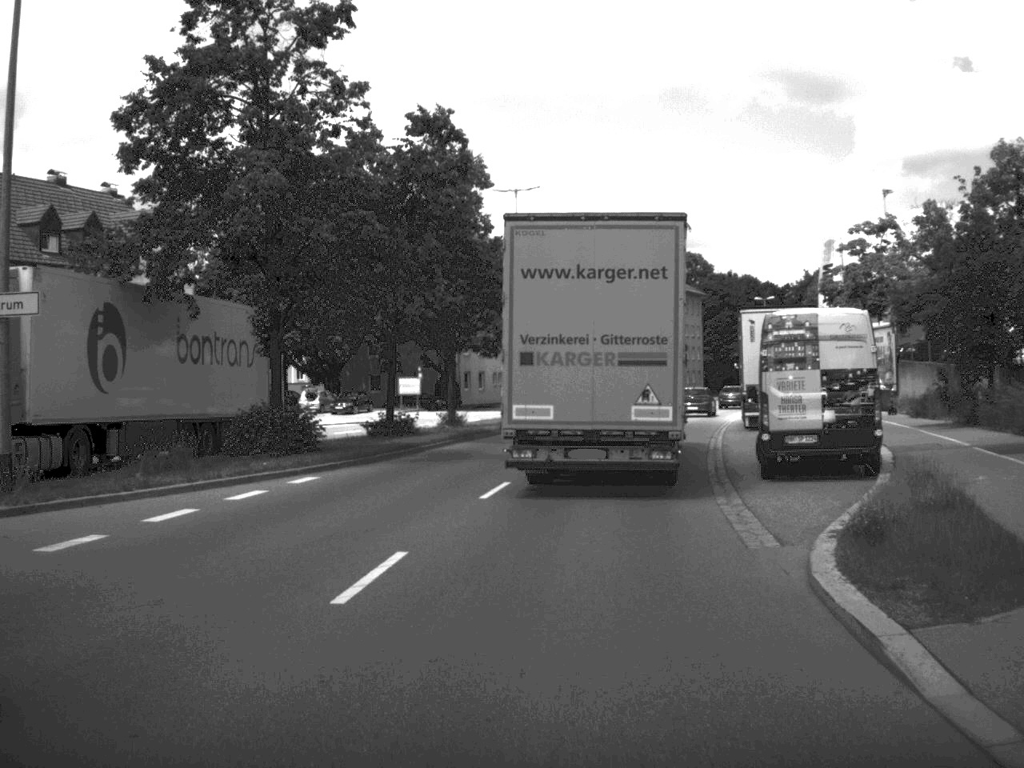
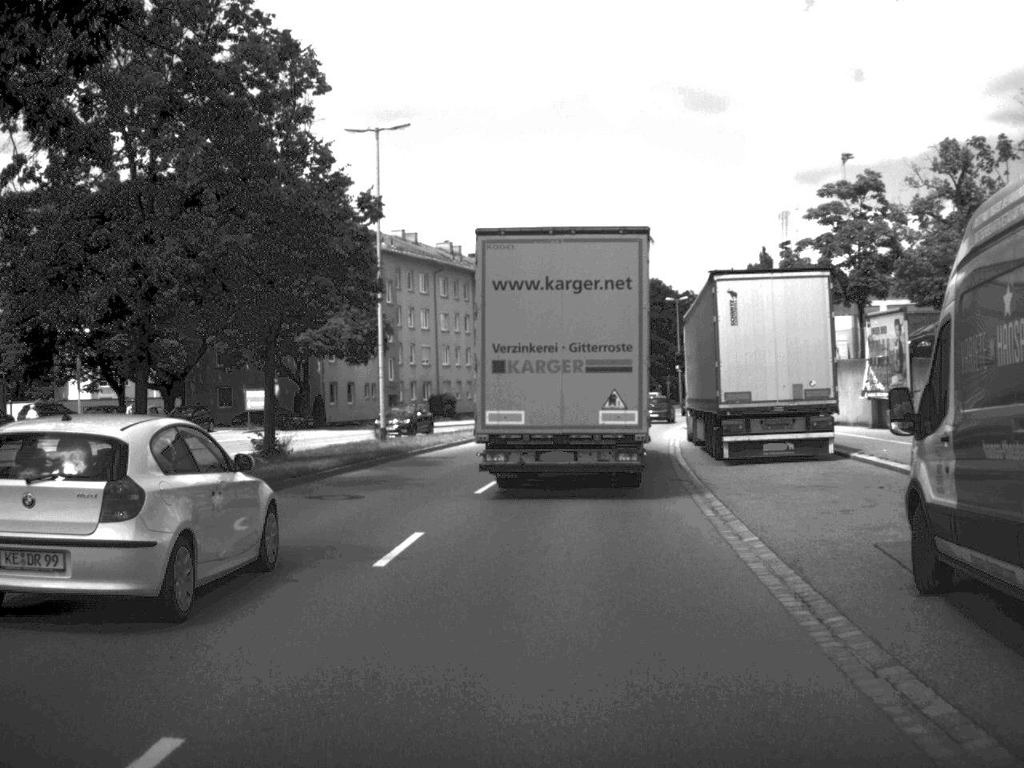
(+0.7, +15.3) m; +5°
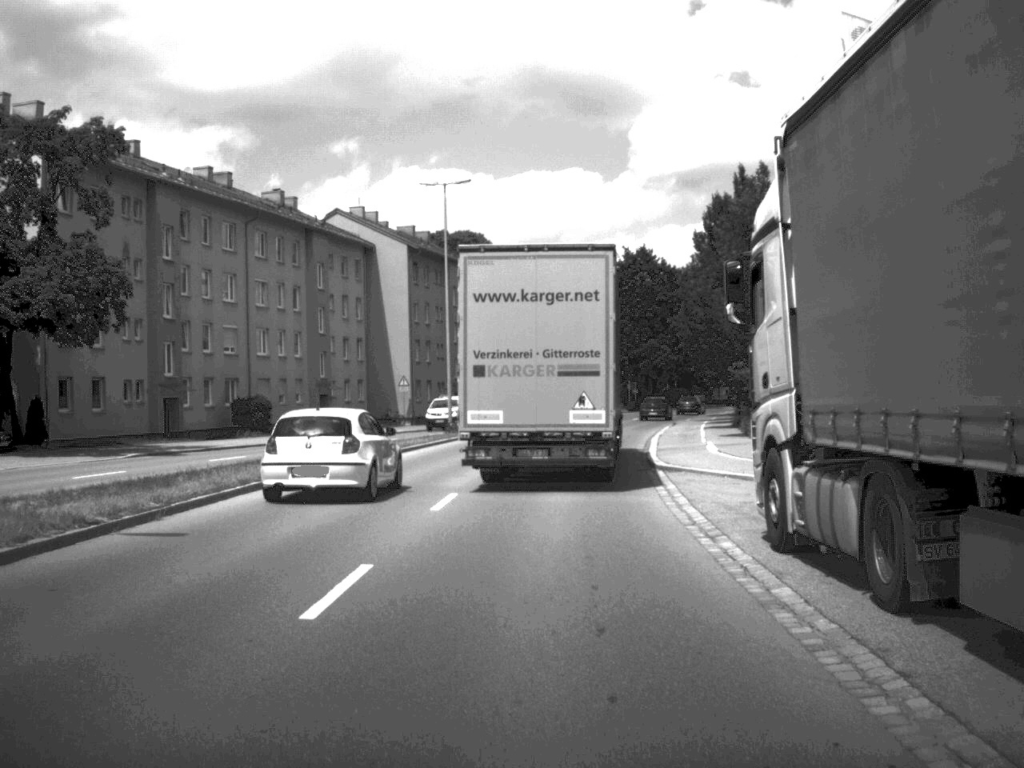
(+1.5, +29.0) m; +5°
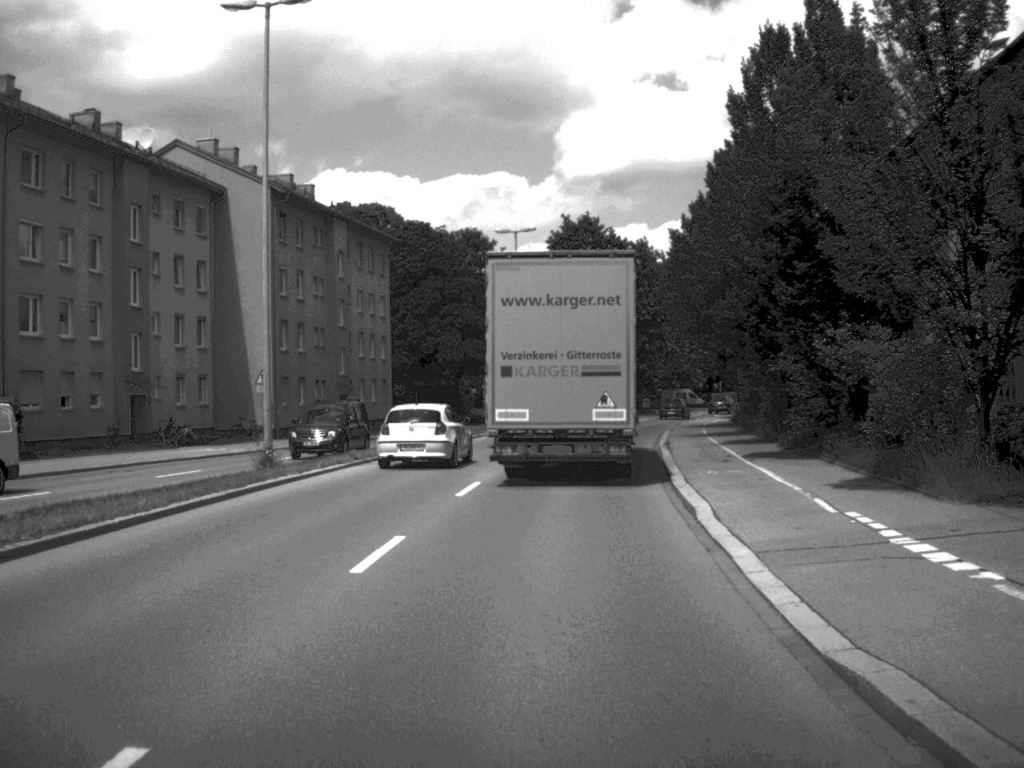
(+0.7, +23.9) m; +3°
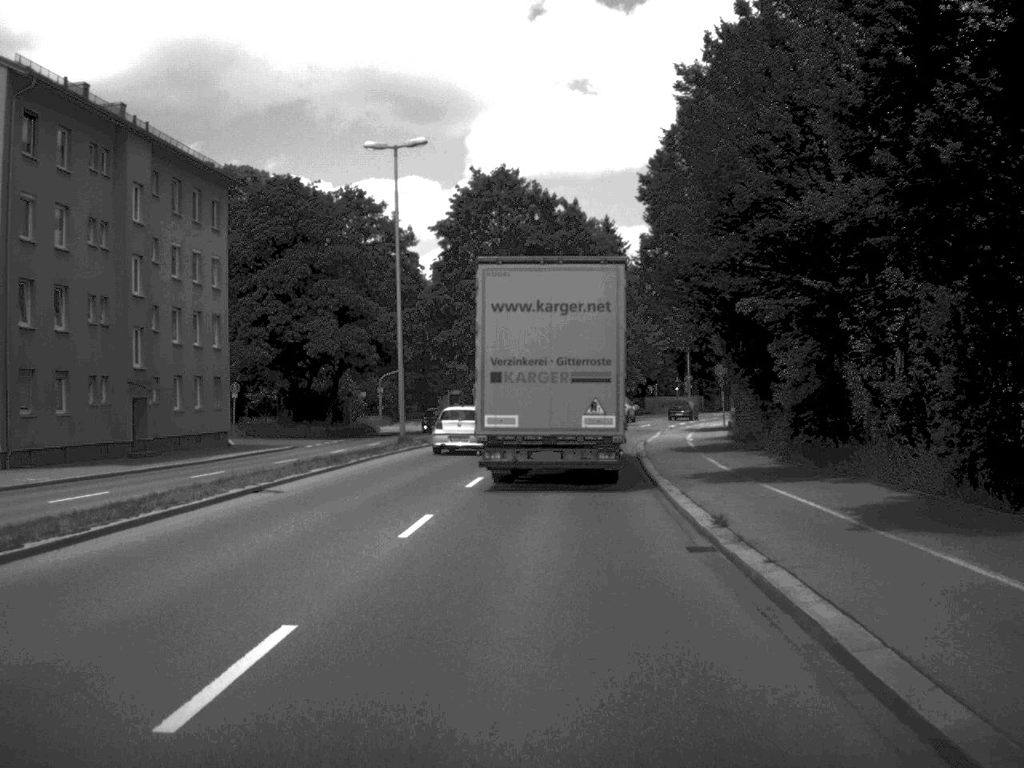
(+0.8, +23.2) m; +4°
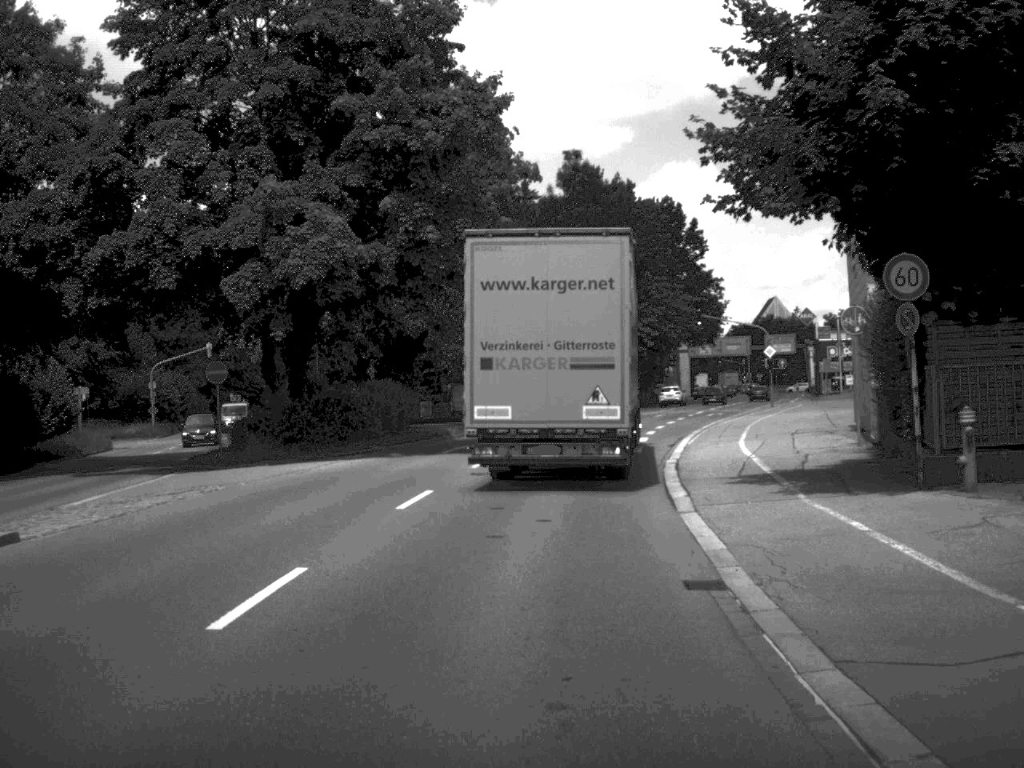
(+2.0, +41.6) m; +6°
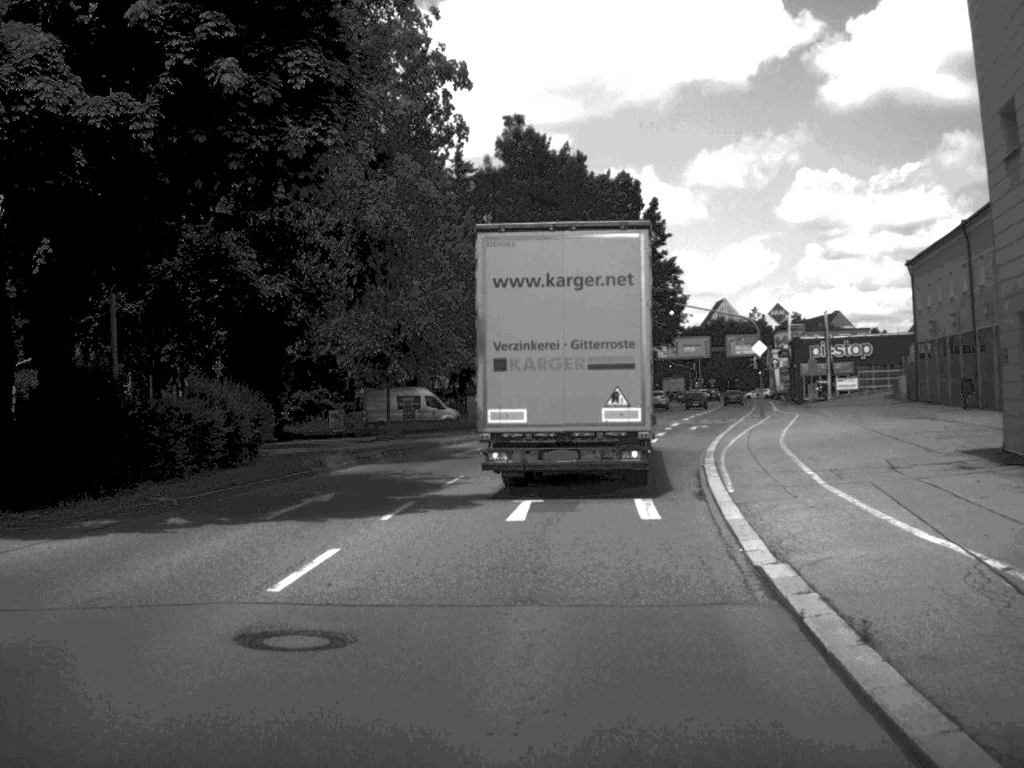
(+0.3, +15.8) m; +3°
